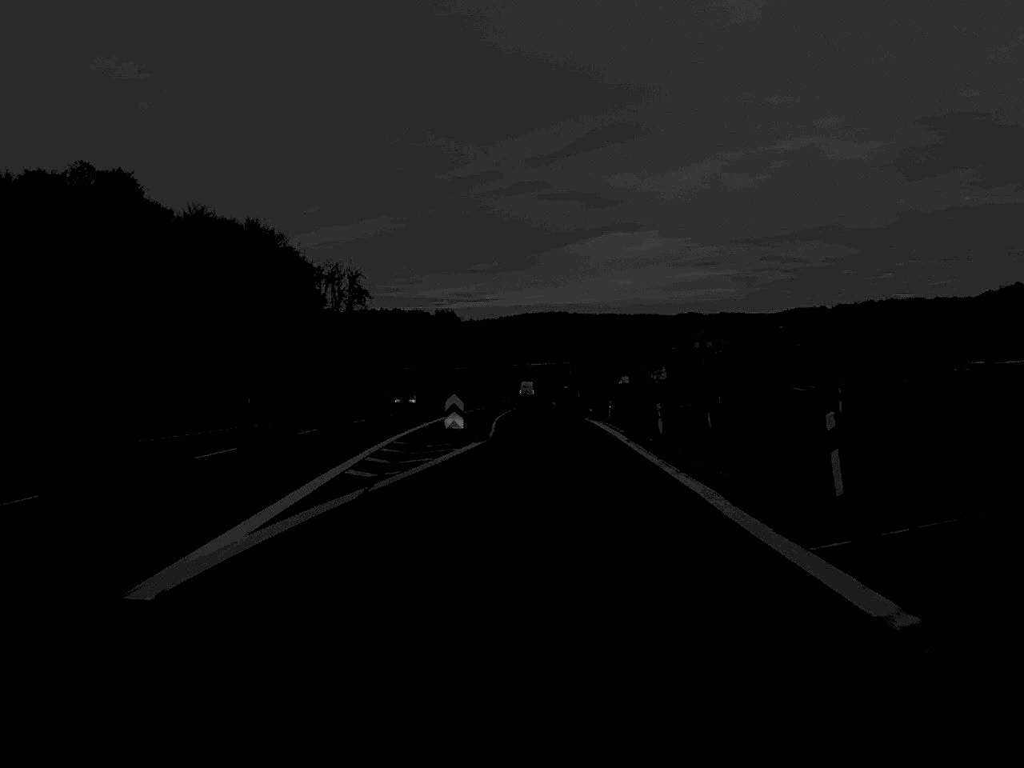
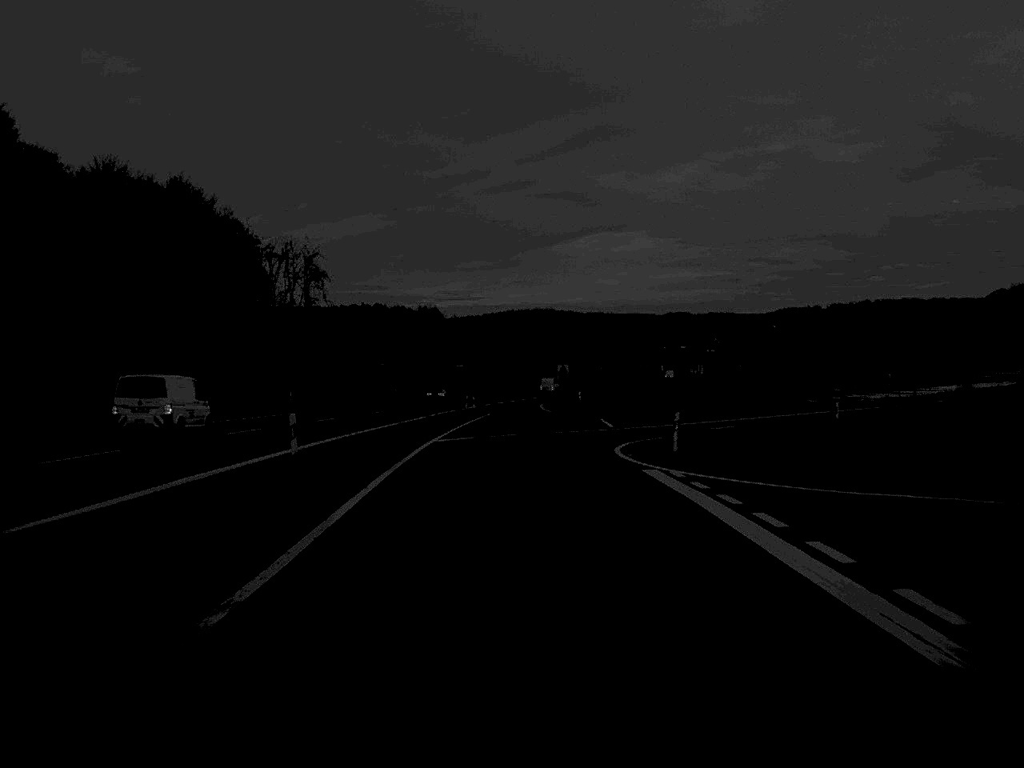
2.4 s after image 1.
(+0.6, +40.8) m; +1°
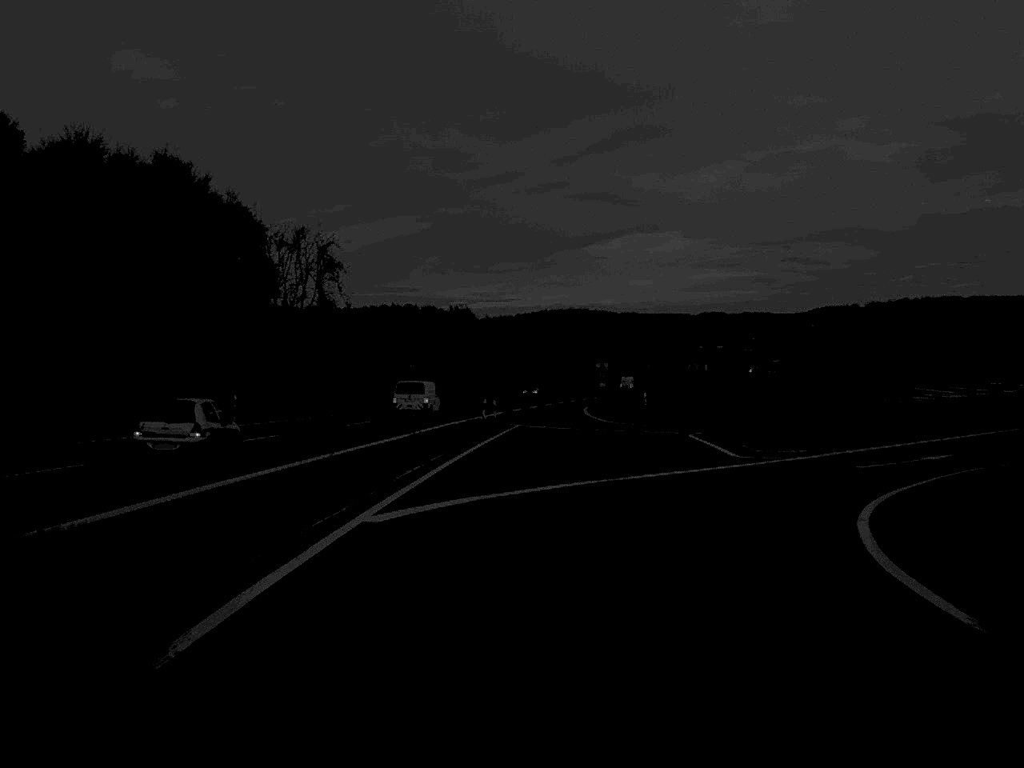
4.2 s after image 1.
(-0.4, +23.7) m; -1°
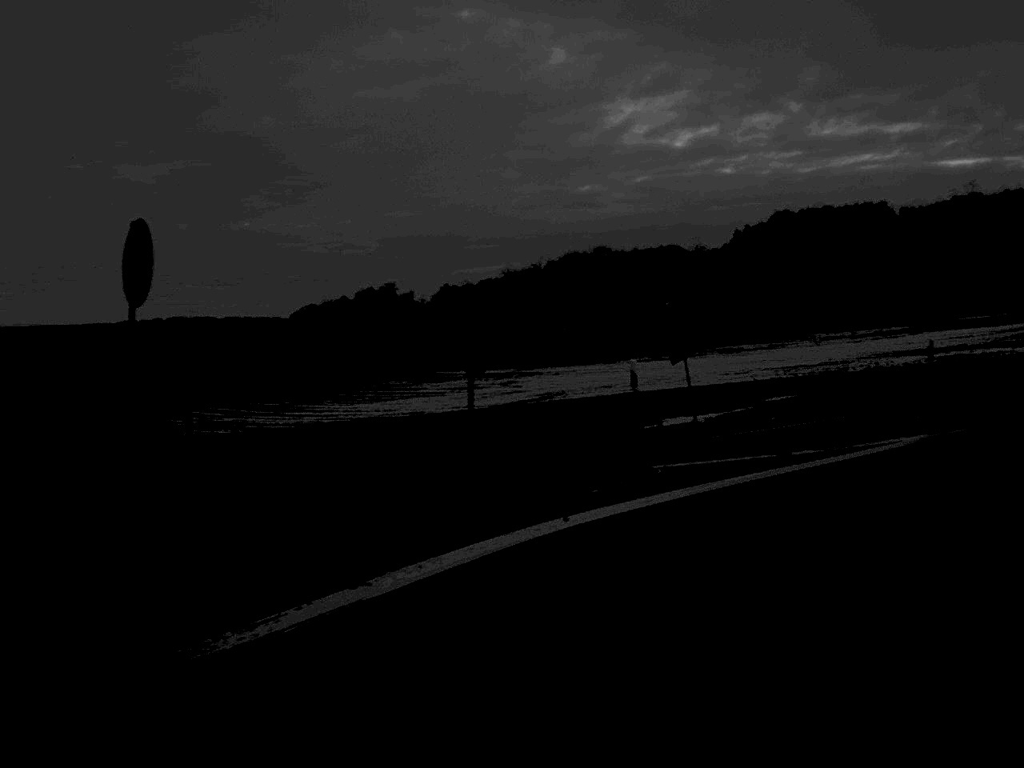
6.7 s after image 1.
(+5.9, +23.2) m; +35°
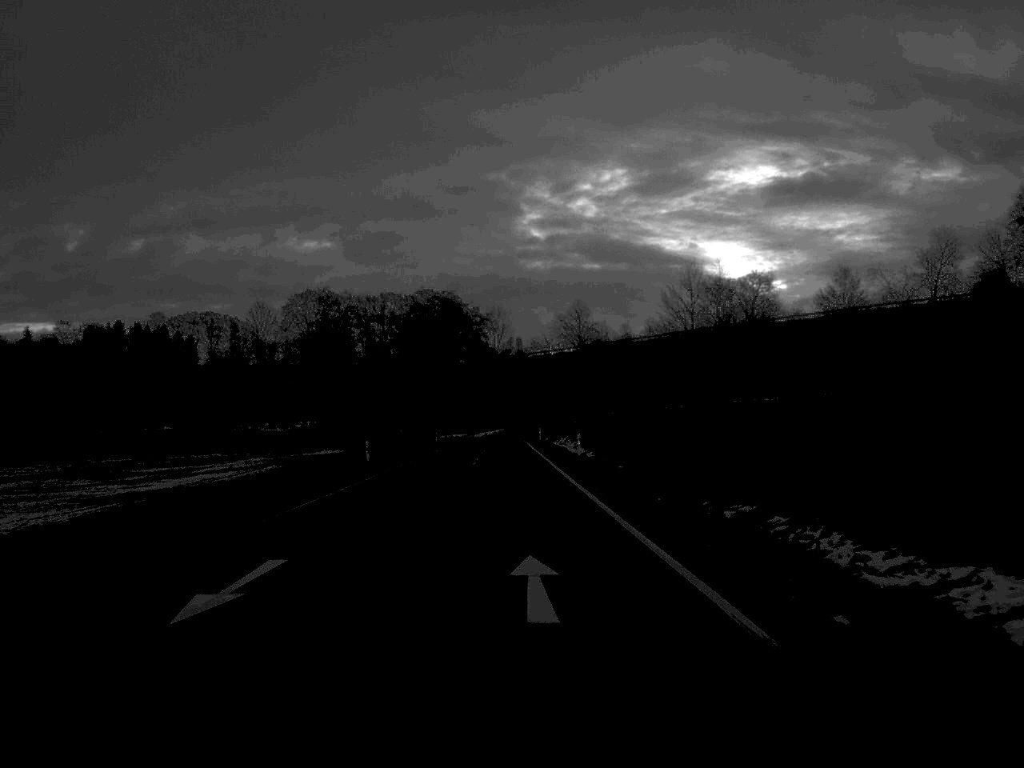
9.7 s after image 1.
(+14.8, +26.6) m; +48°
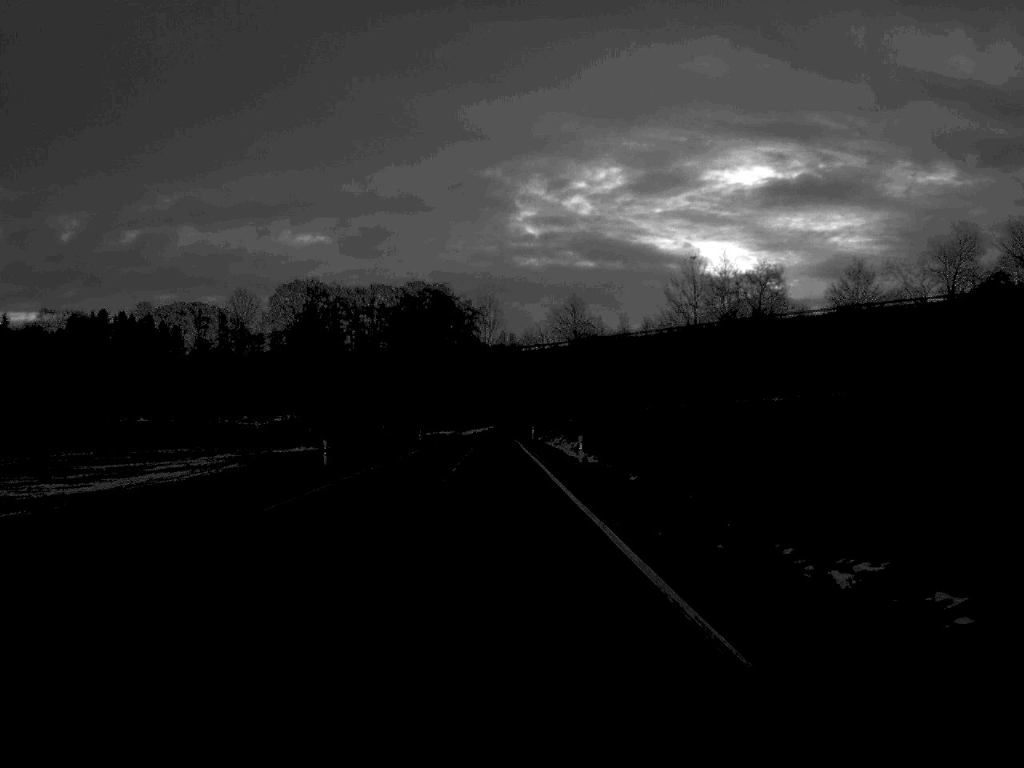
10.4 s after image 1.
(0.0, +8.4) m; 0°
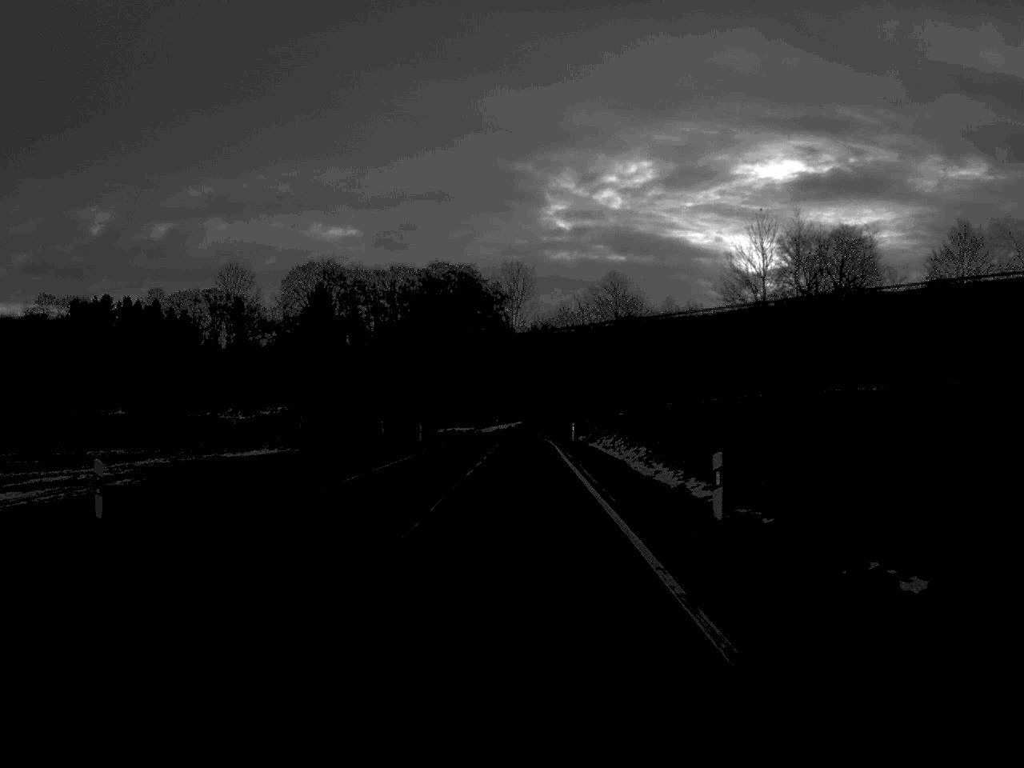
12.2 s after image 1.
(-0.3, +23.9) m; -1°
